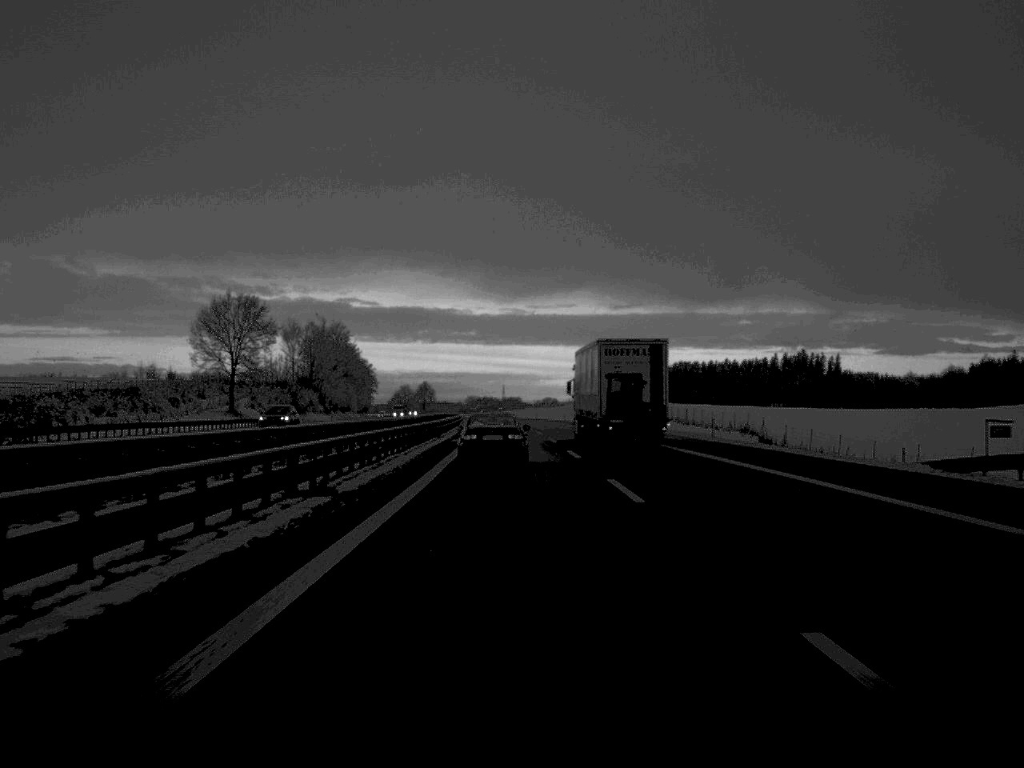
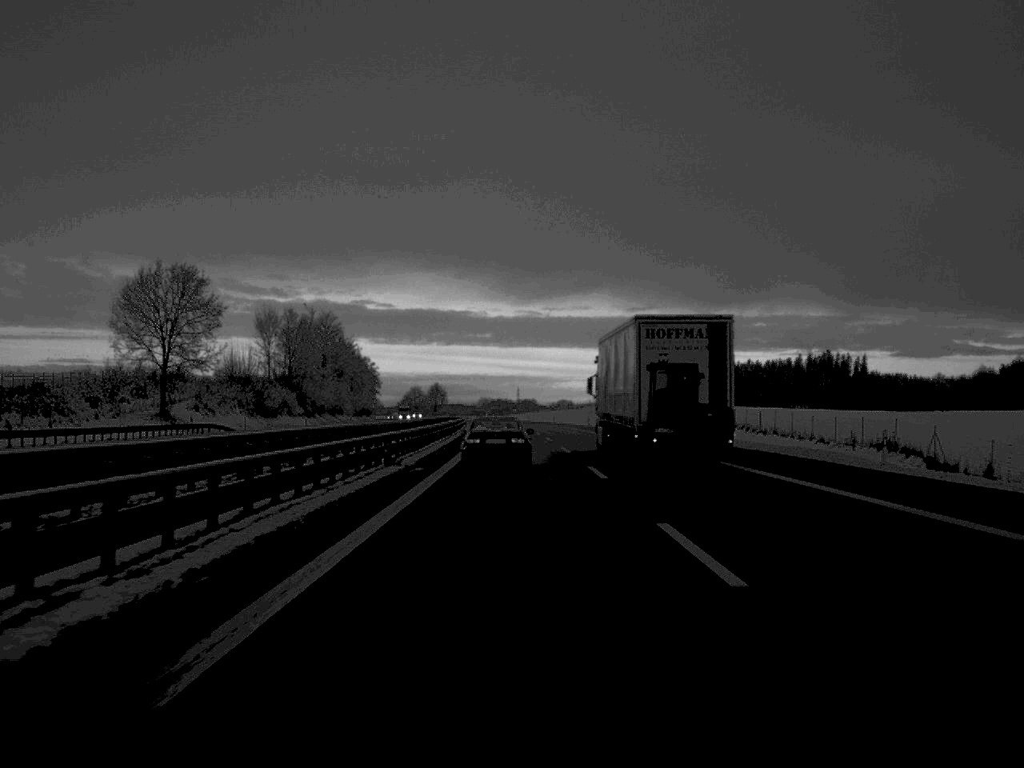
(-0.2, +27.3) m; -1°
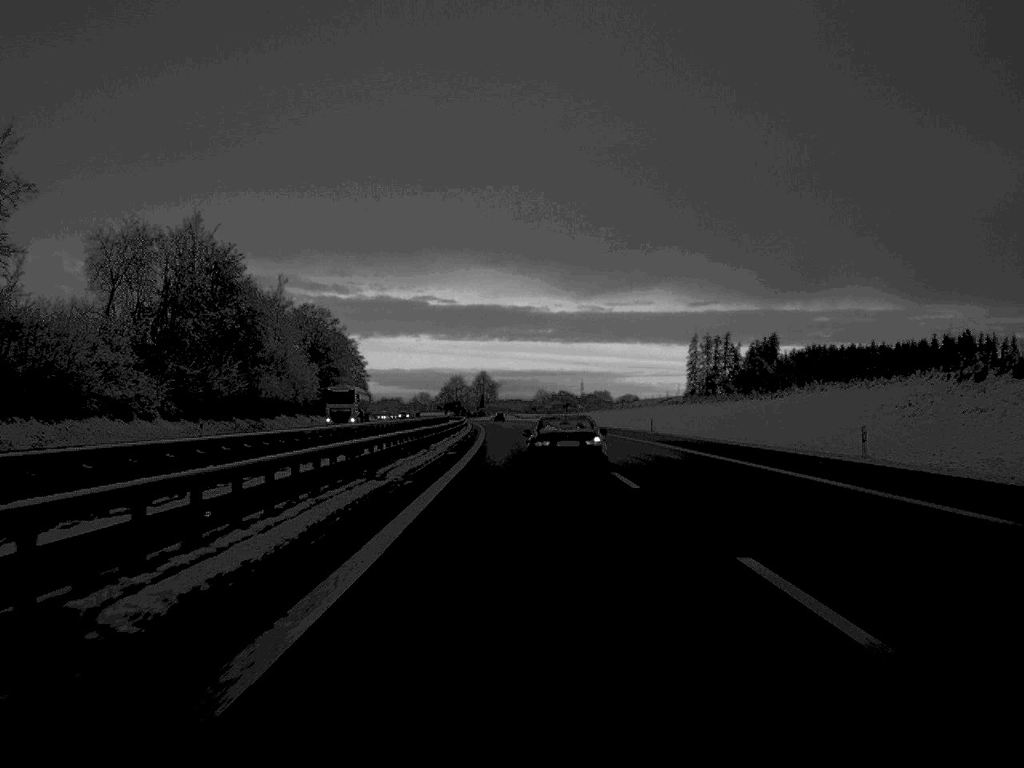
(-4.0, +147.9) m; -3°
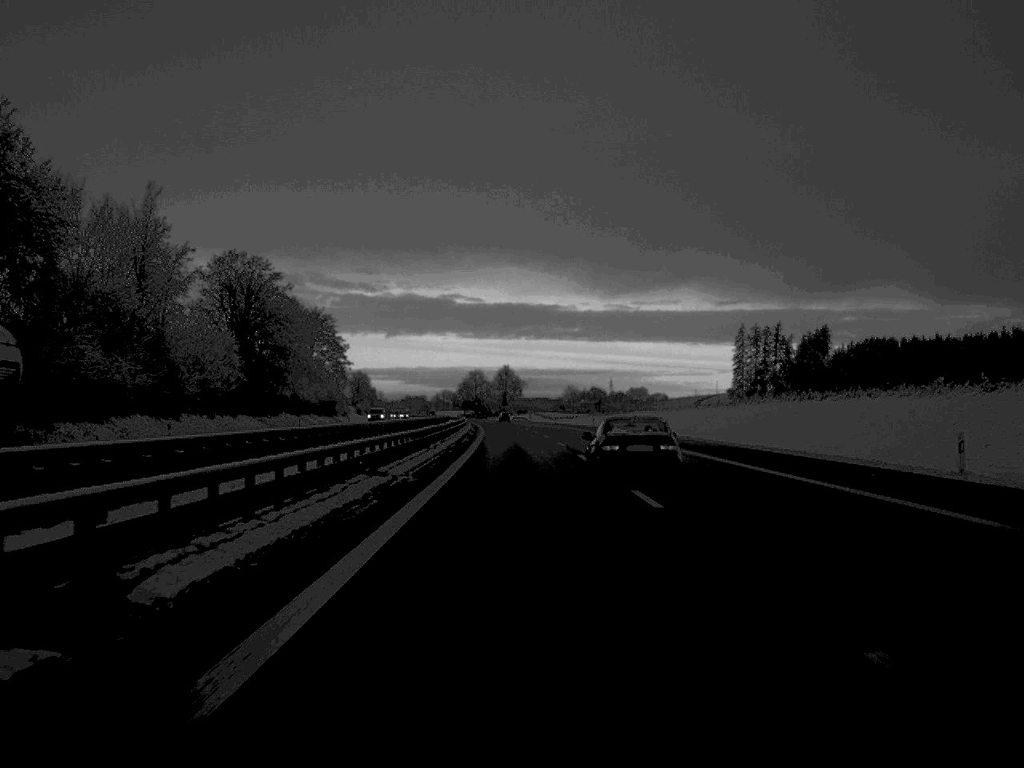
(-0.6, +58.7) m; -1°
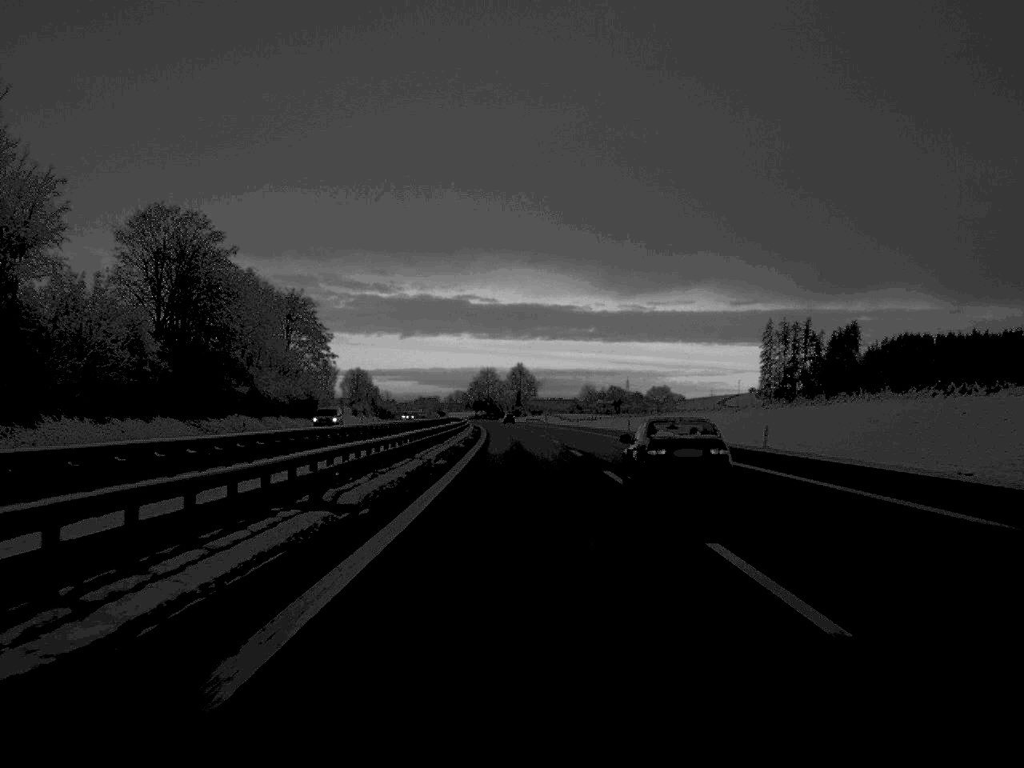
(-0.2, +29.2) m; -1°
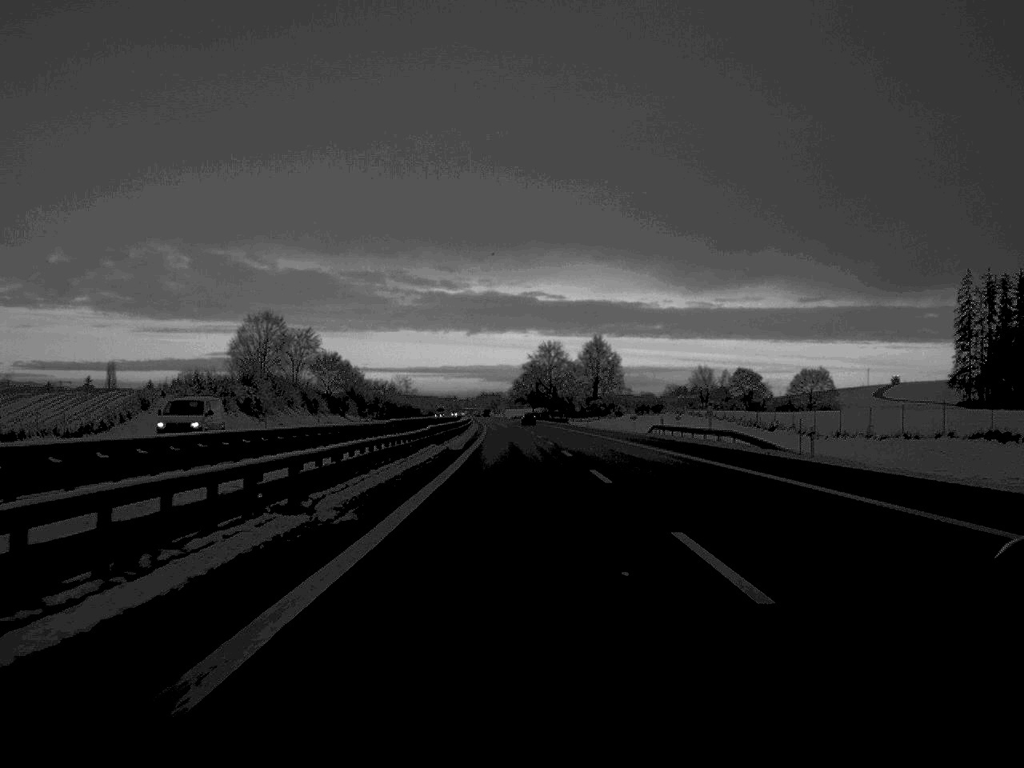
(-3.9, +160.0) m; -3°
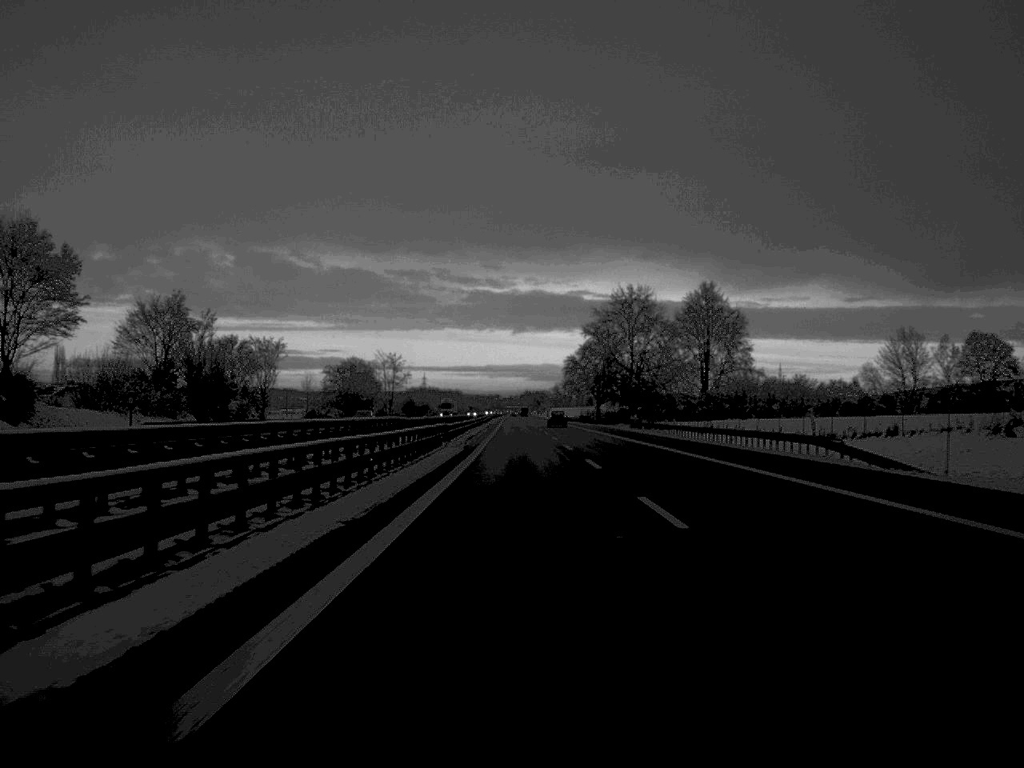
(-2.7, +137.2) m; -2°
